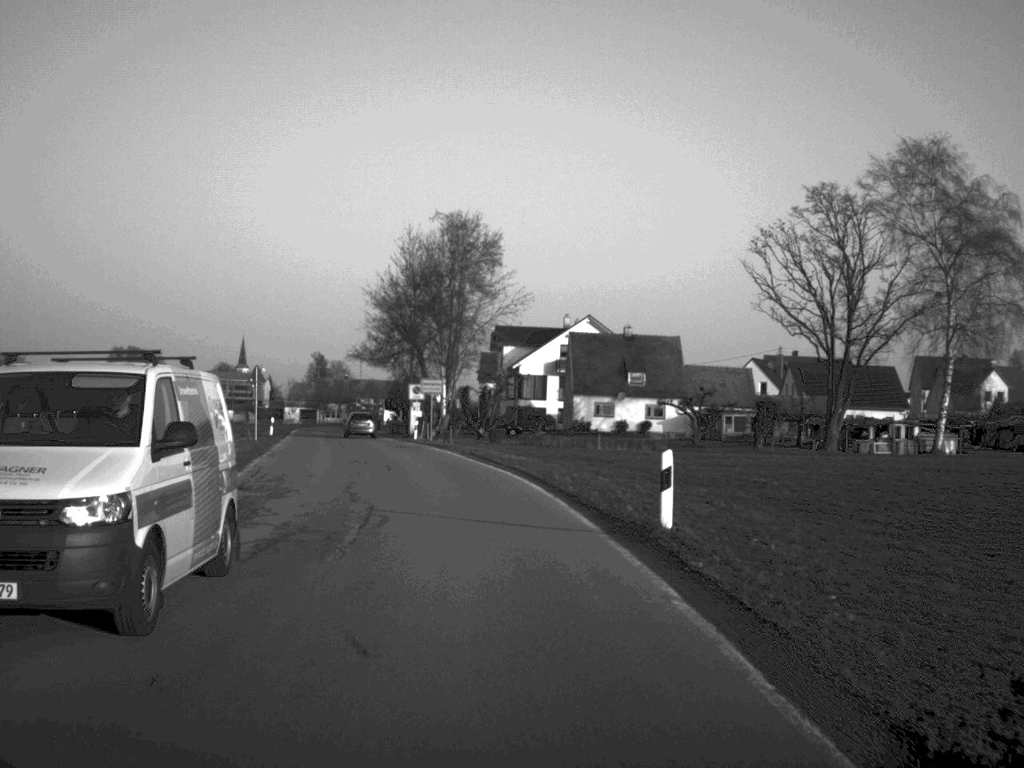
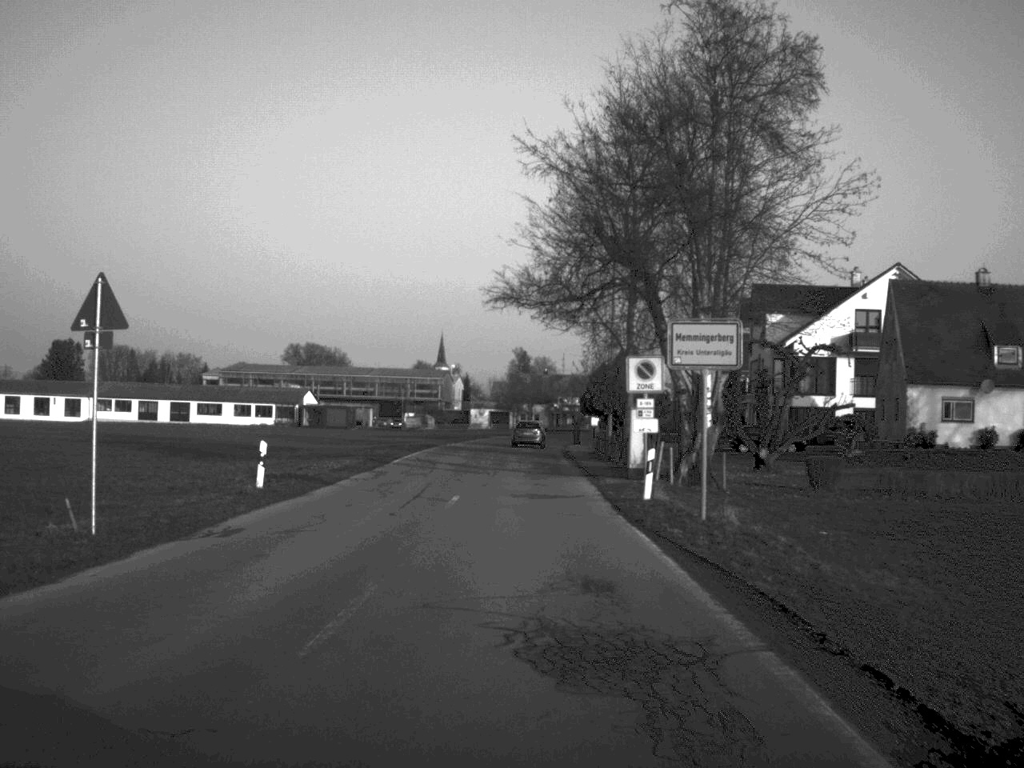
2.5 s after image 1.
(-3.6, +40.2) m; -9°
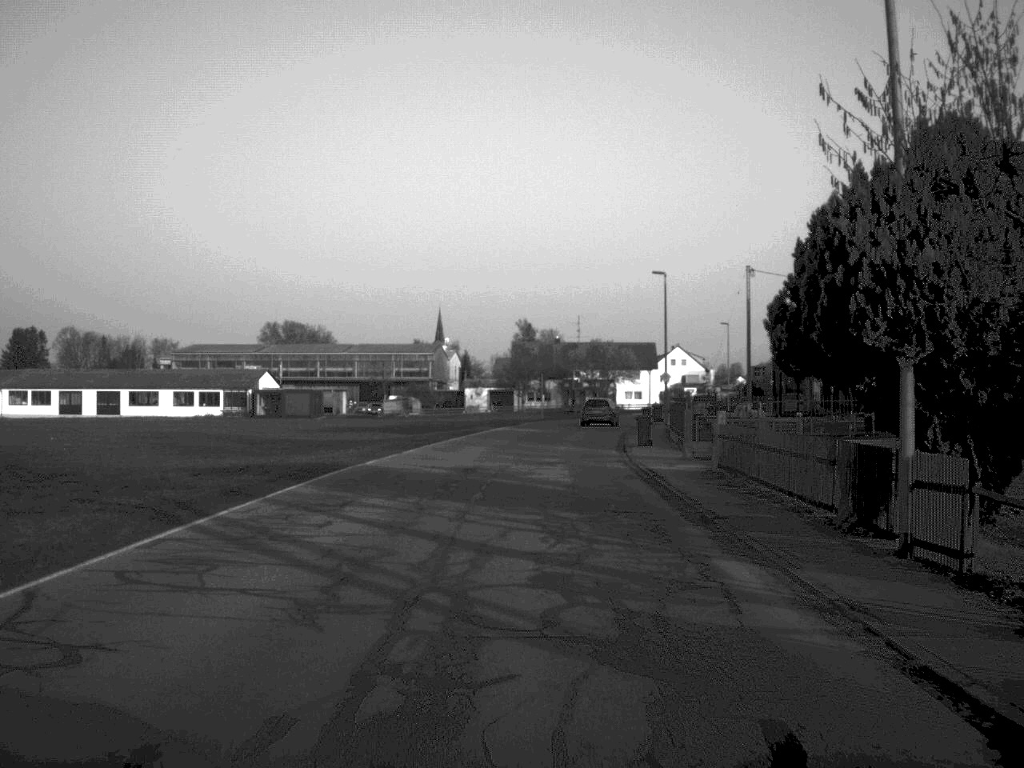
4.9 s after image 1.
(-0.3, +37.0) m; 0°
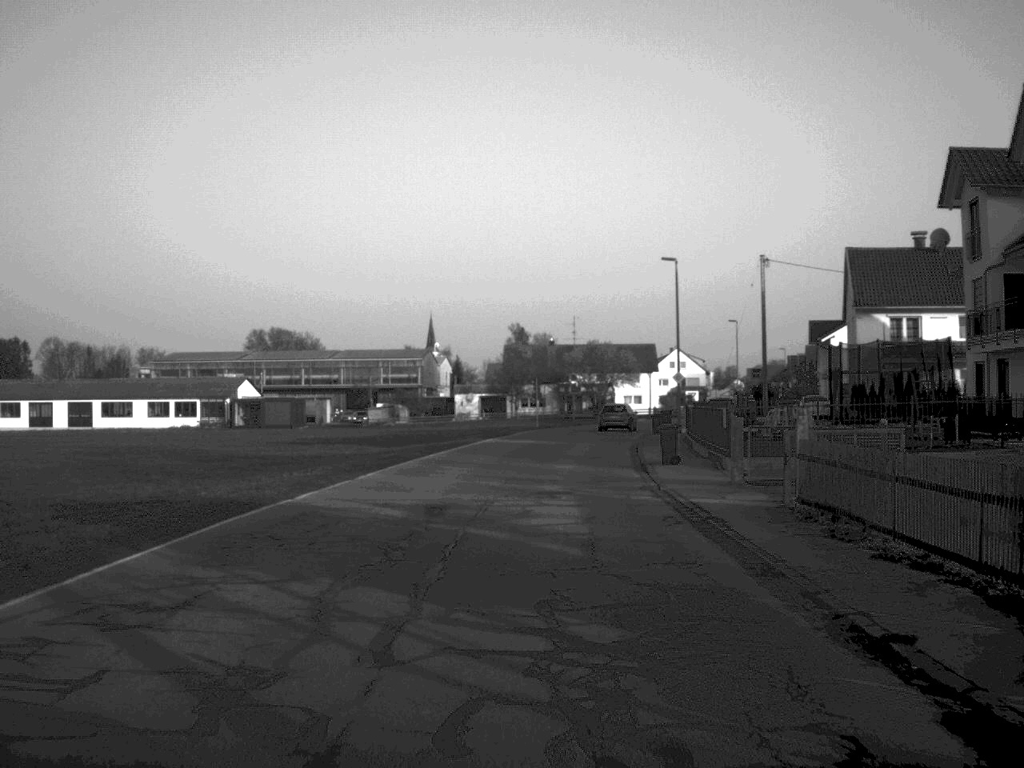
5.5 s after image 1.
(0.0, +8.1) m; 0°
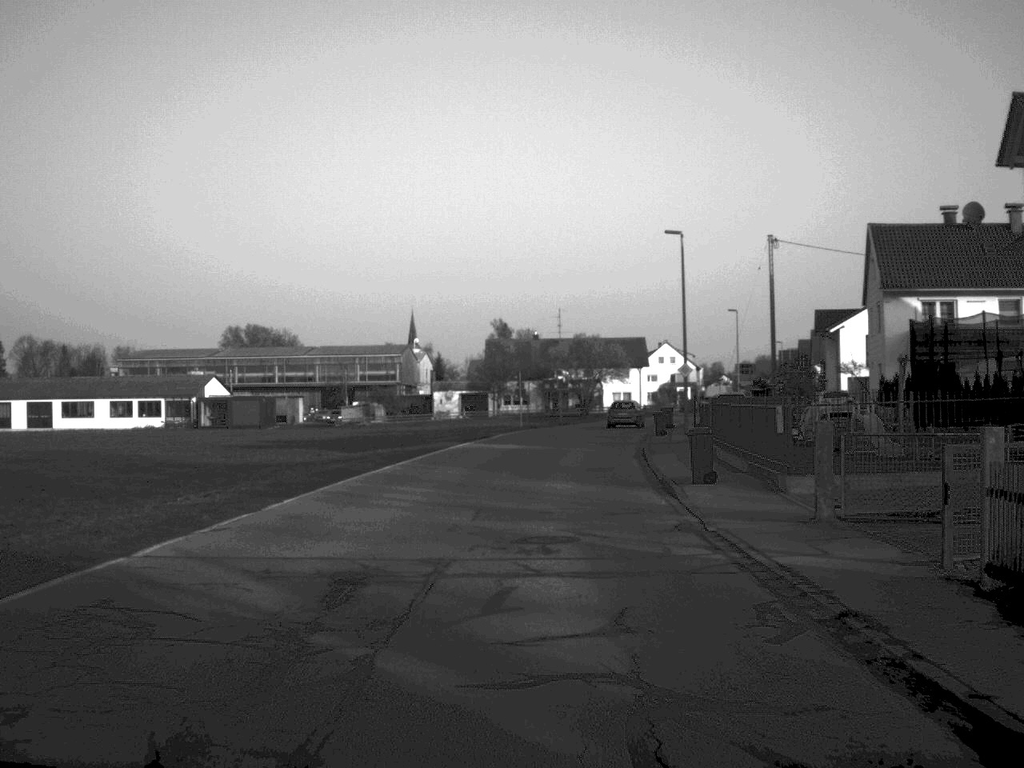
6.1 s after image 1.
(0.0, +7.9) m; +1°
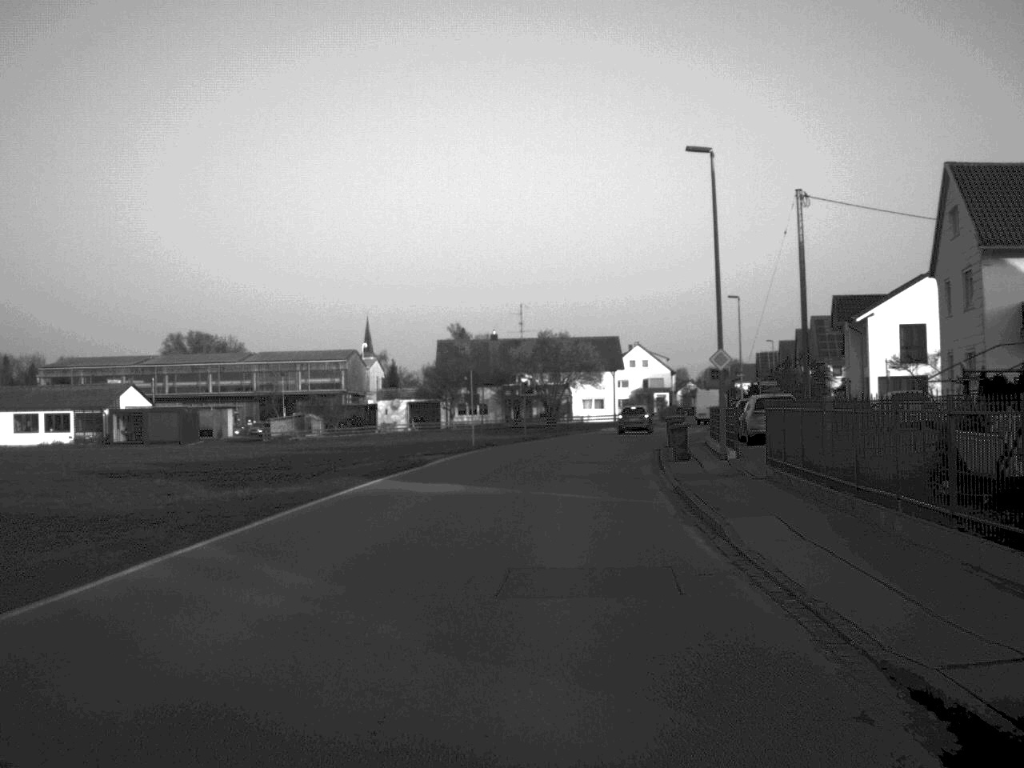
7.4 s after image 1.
(+0.2, +17.0) m; +2°
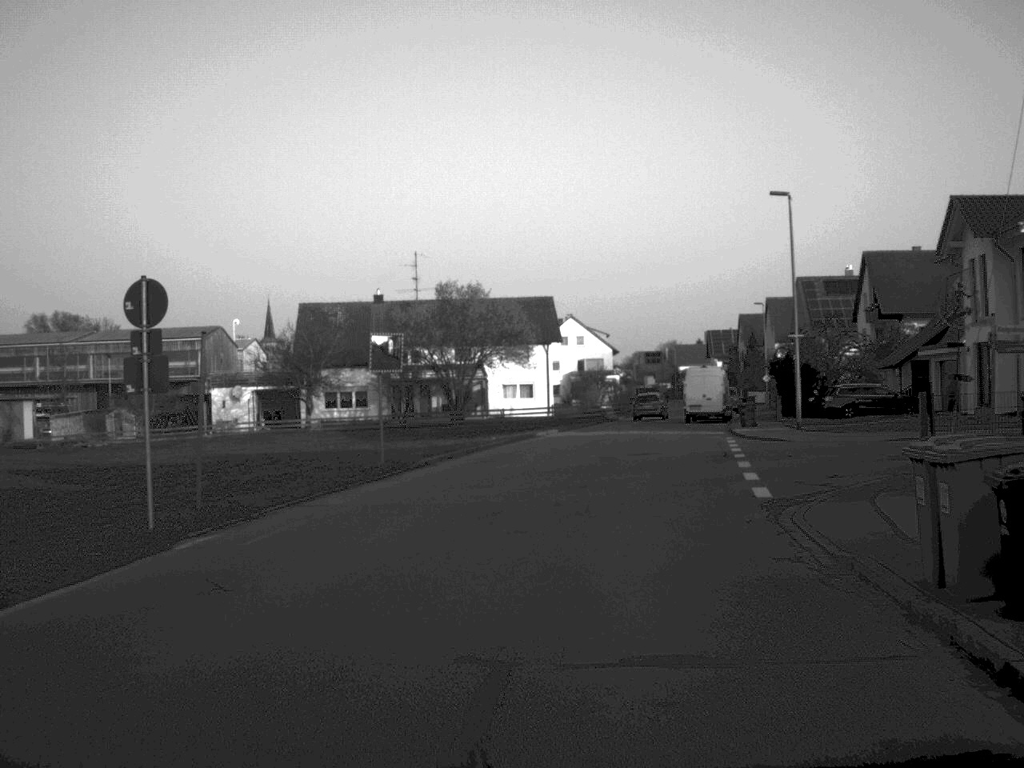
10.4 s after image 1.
(+1.3, +35.0) m; +4°
